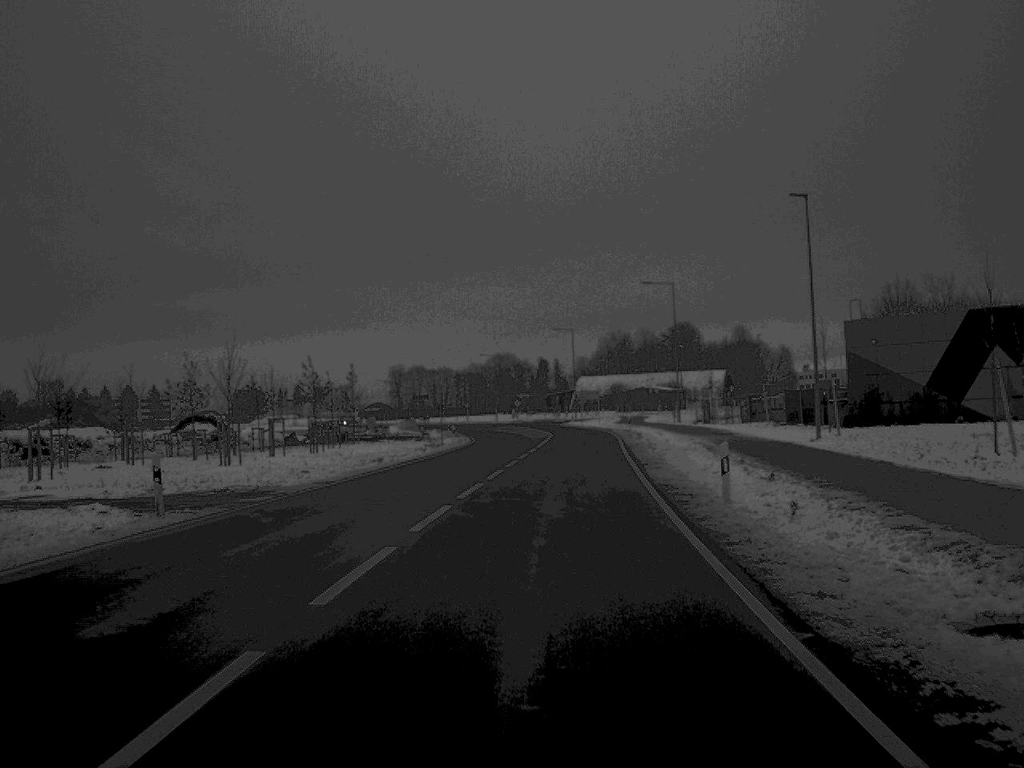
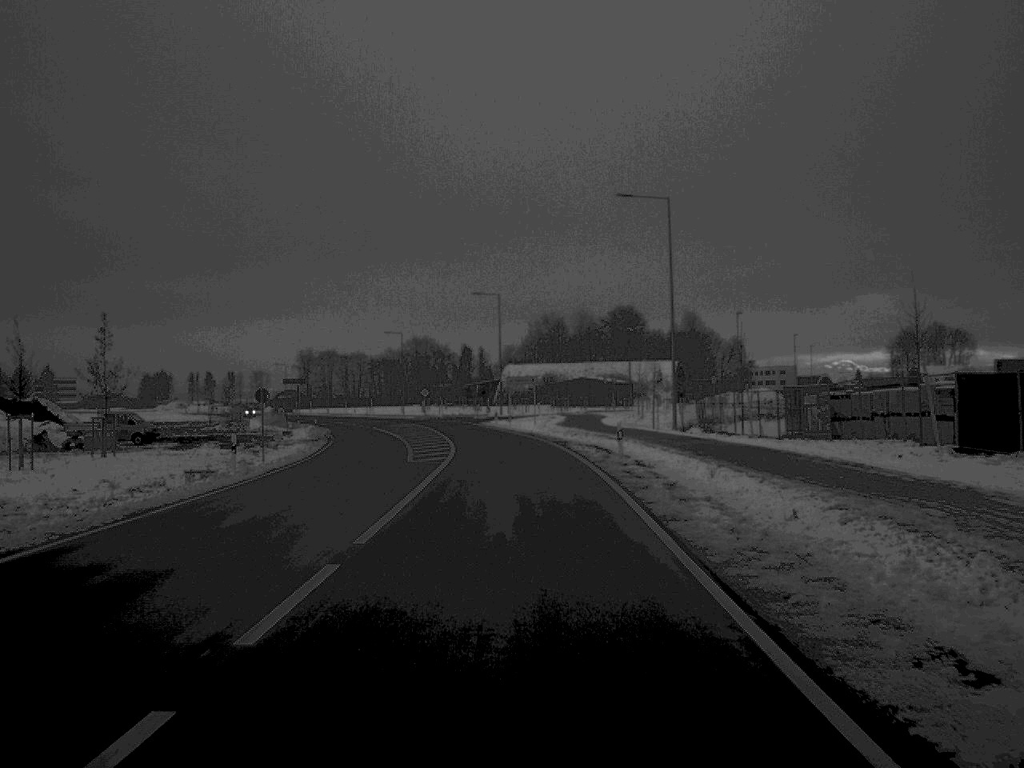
(+1.4, +37.5) m; +3°
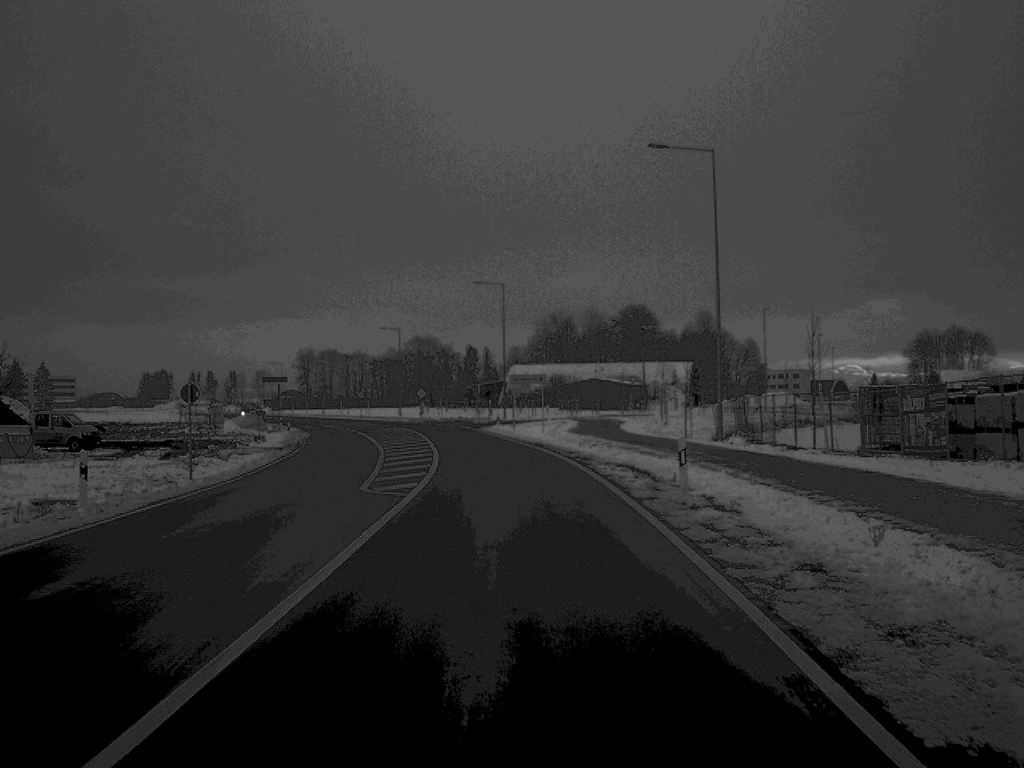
(0.0, +11.4) m; 0°
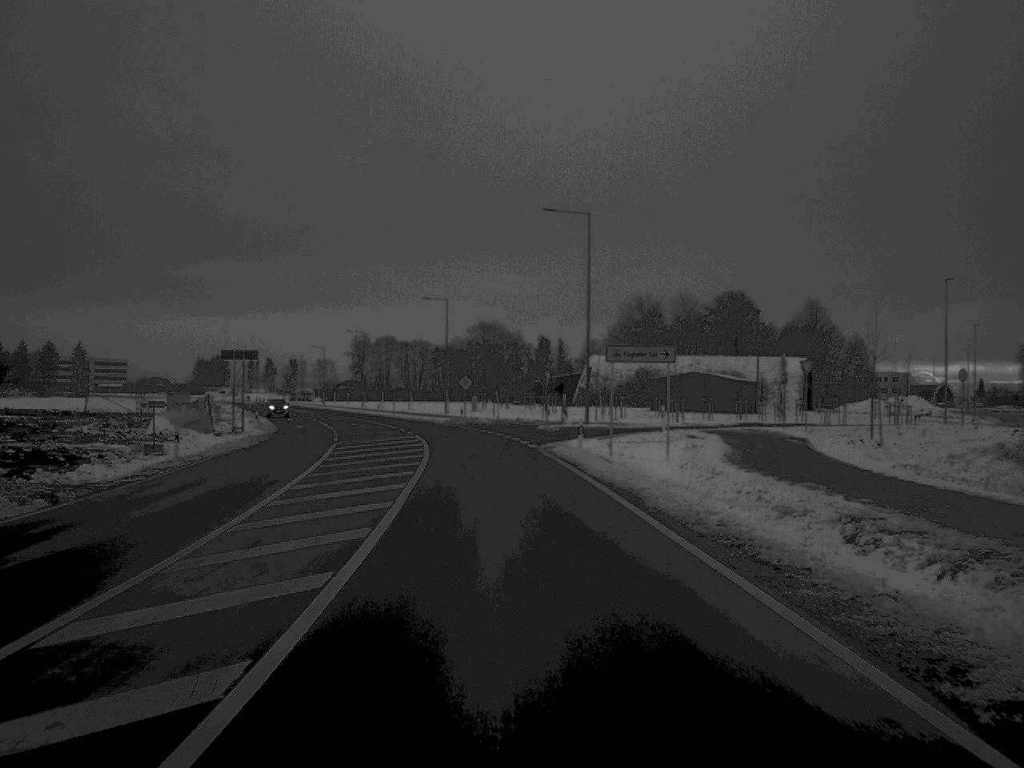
(-1.0, +34.5) m; -3°
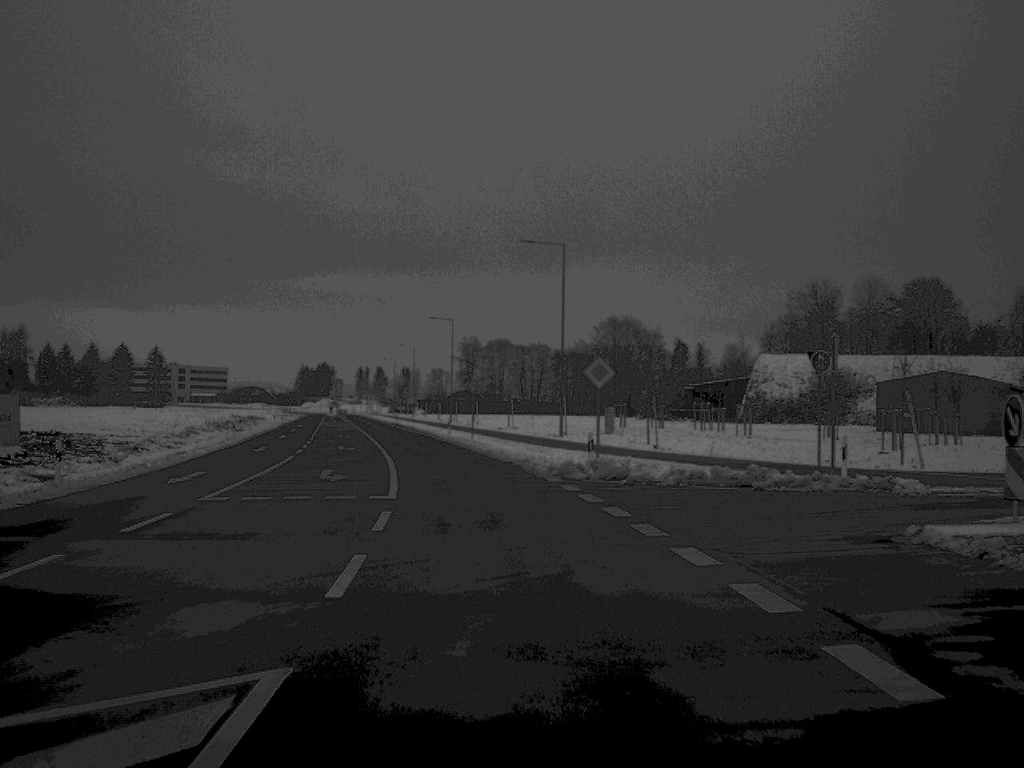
(-2.3, +46.0) m; -6°
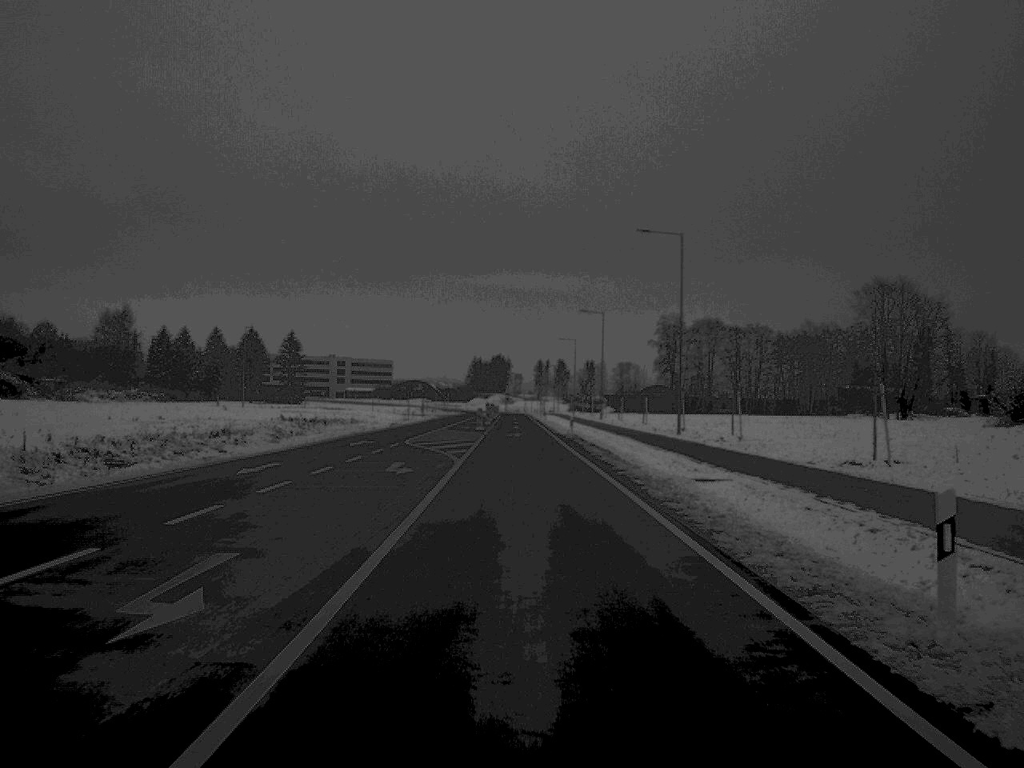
(-5.5, +59.9) m; -8°
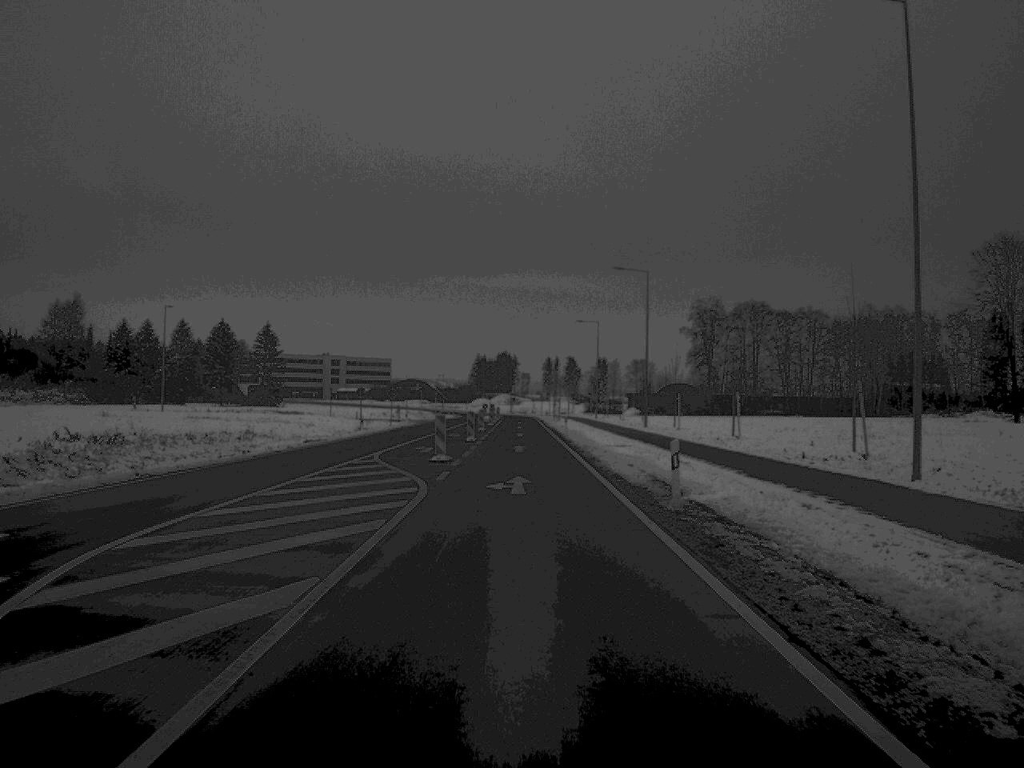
(-0.1, +38.2) m; 0°
